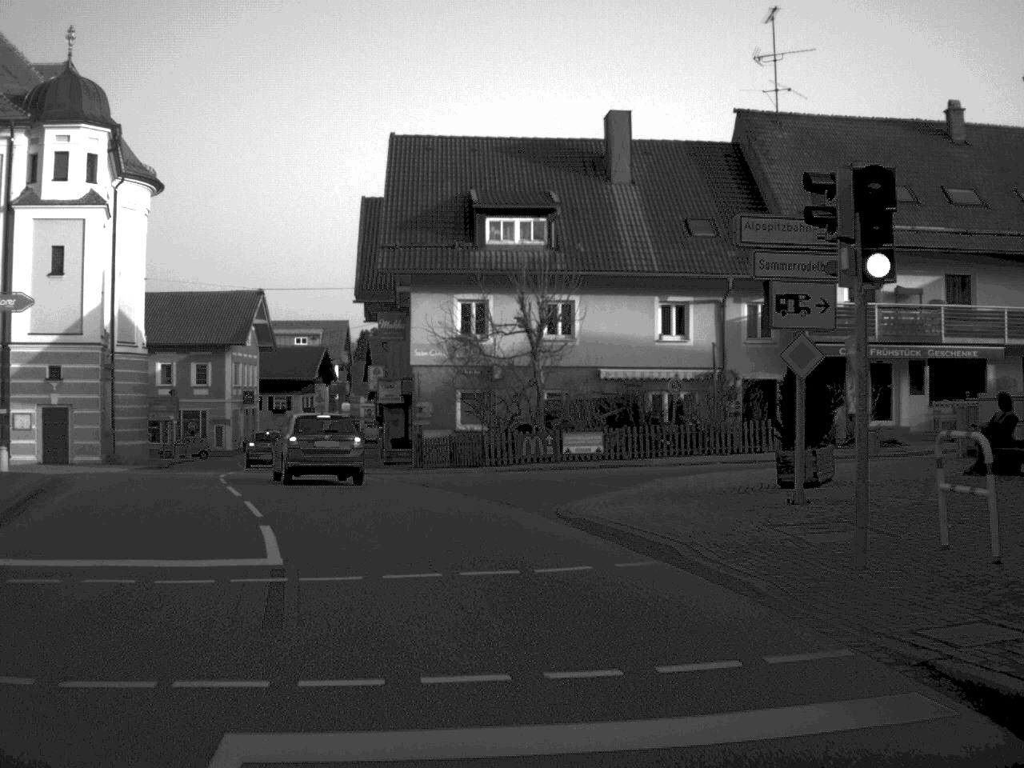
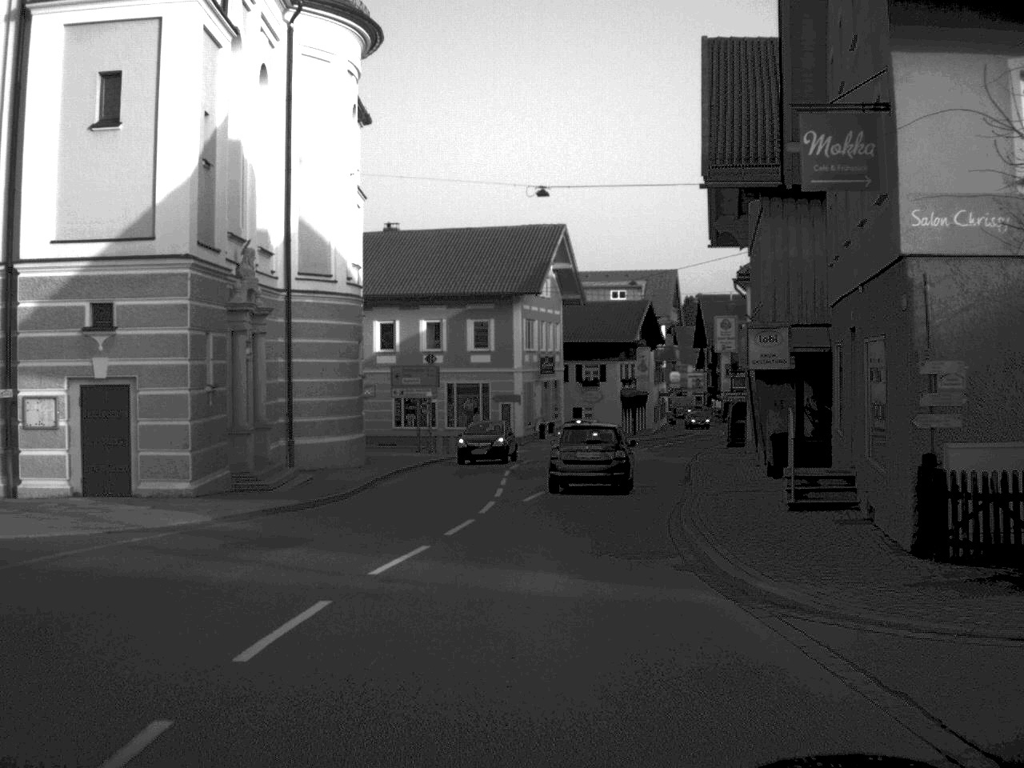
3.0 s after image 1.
(-3.3, +23.3) m; -14°
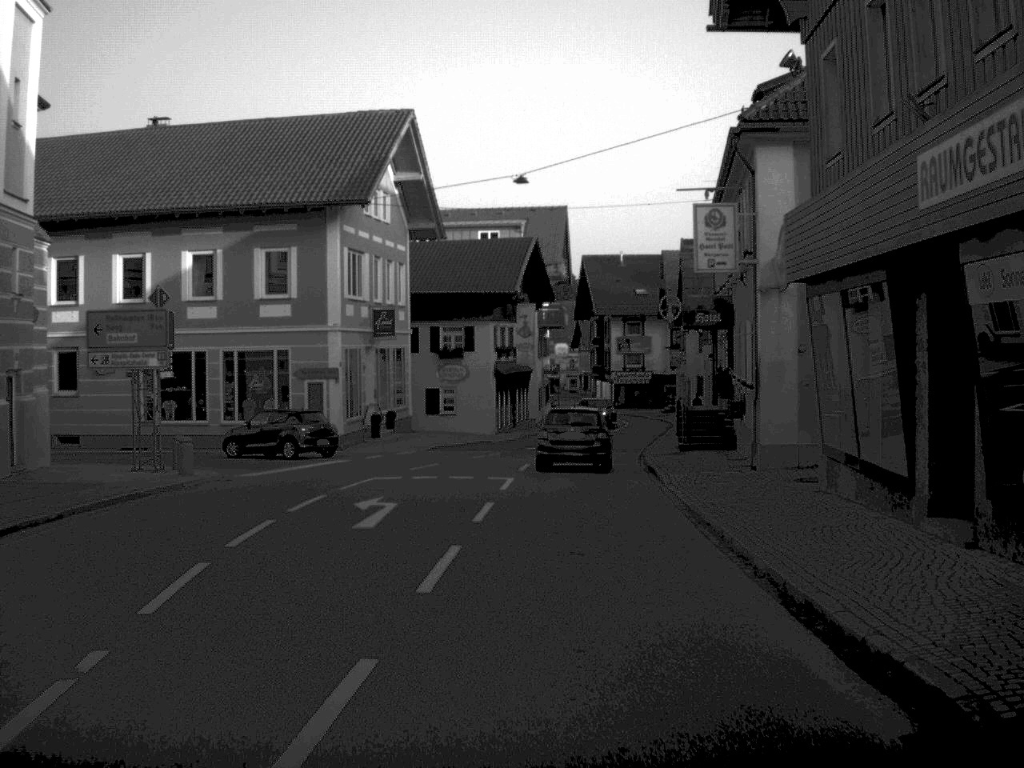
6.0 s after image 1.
(+1.2, +24.8) m; +6°
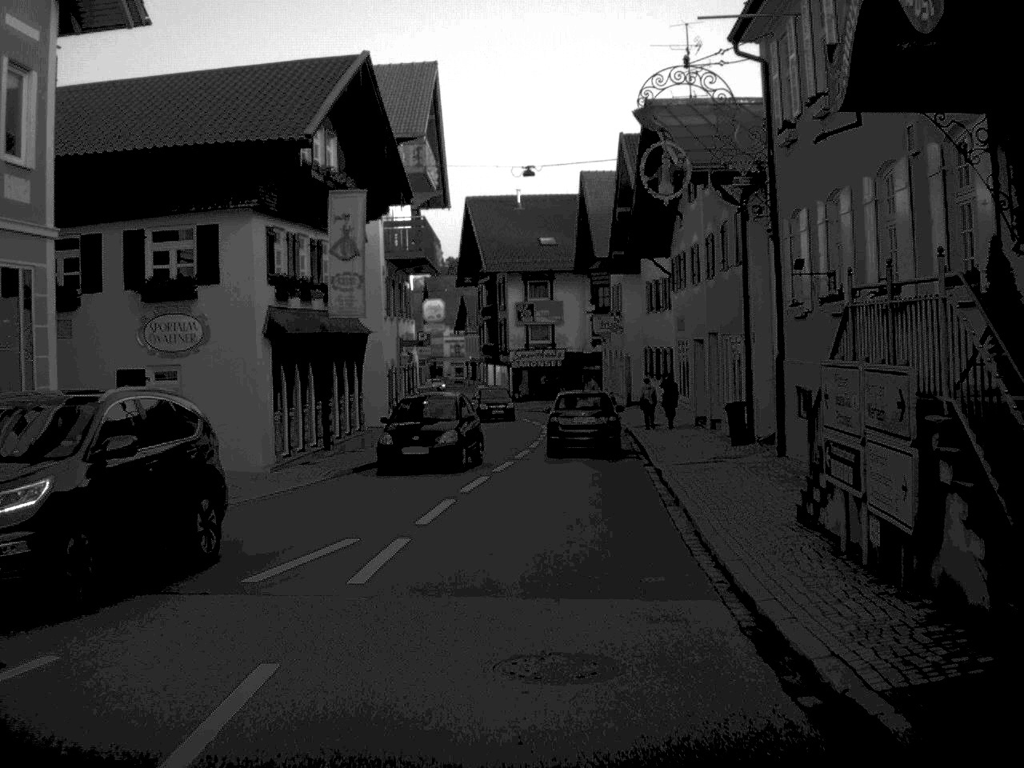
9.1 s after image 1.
(+1.3, +30.8) m; +5°
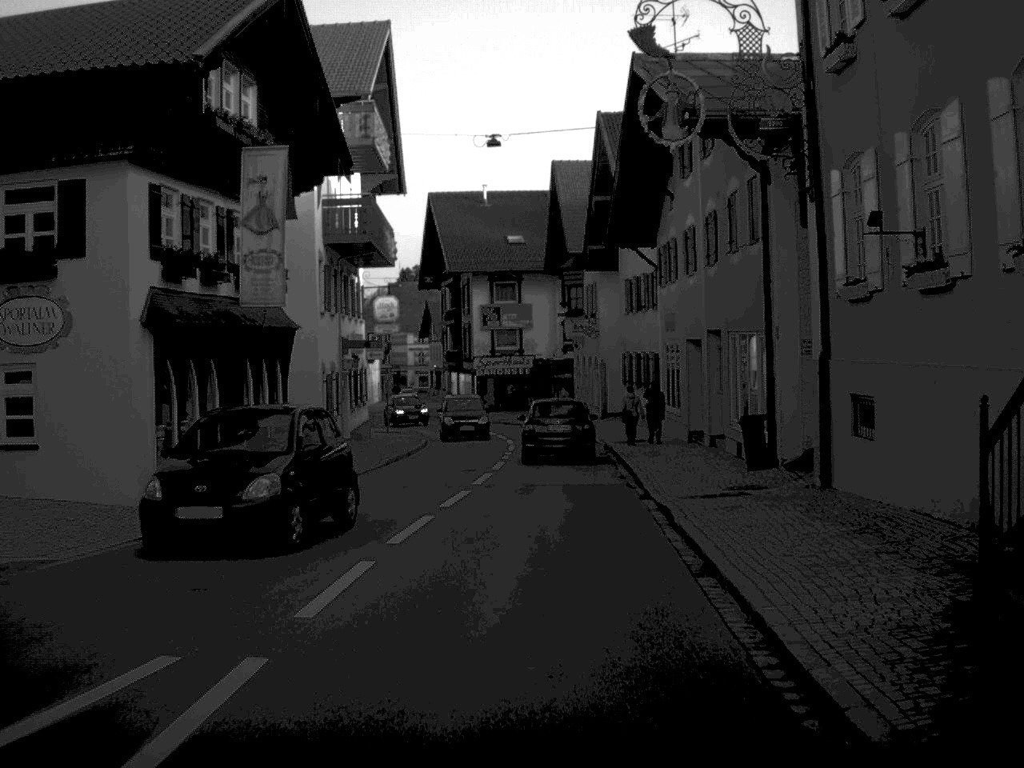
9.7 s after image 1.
(+0.1, +5.9) m; +1°
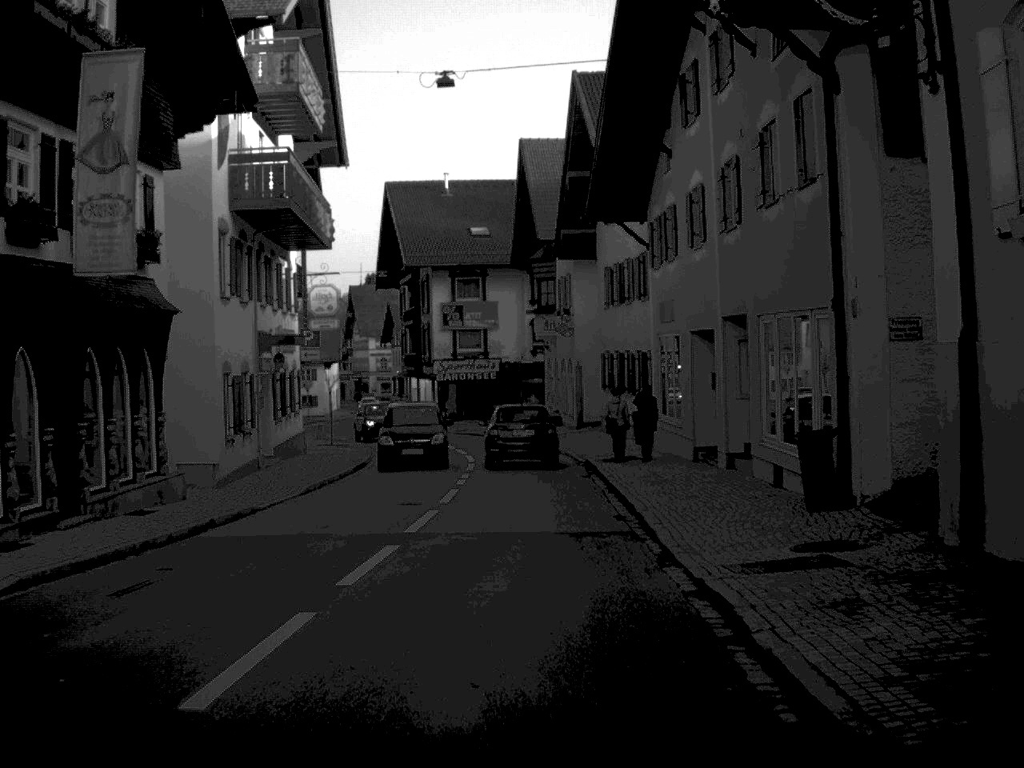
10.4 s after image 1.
(+0.1, +7.0) m; +1°
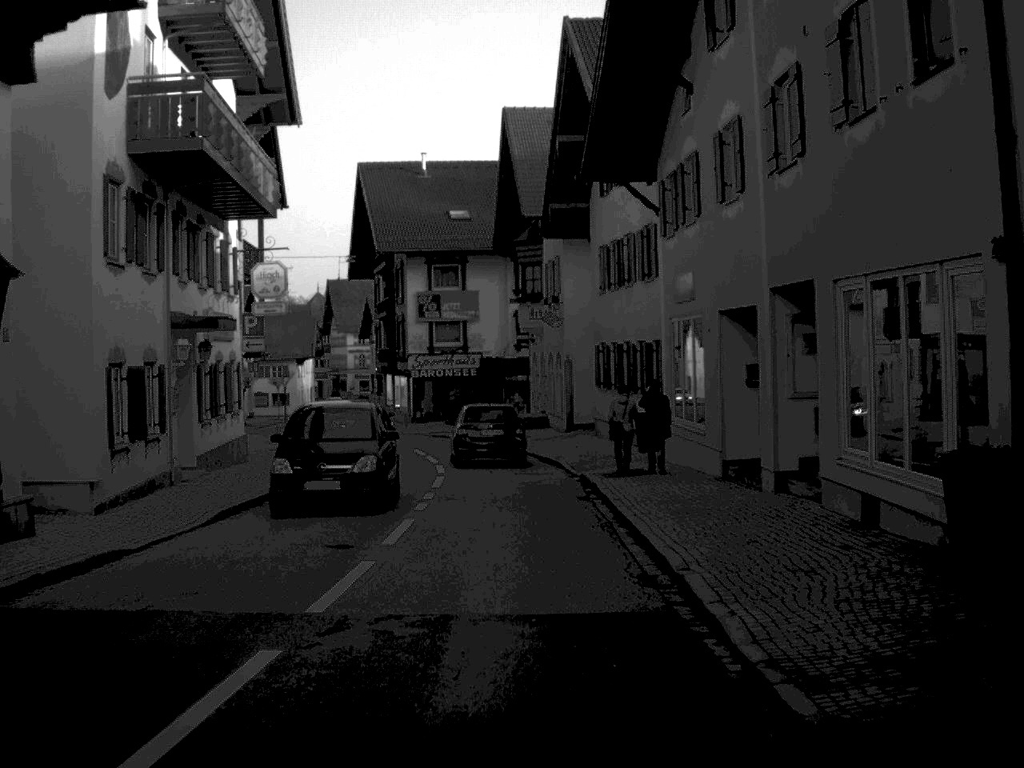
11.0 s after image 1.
(0.0, +5.9) m; +1°
